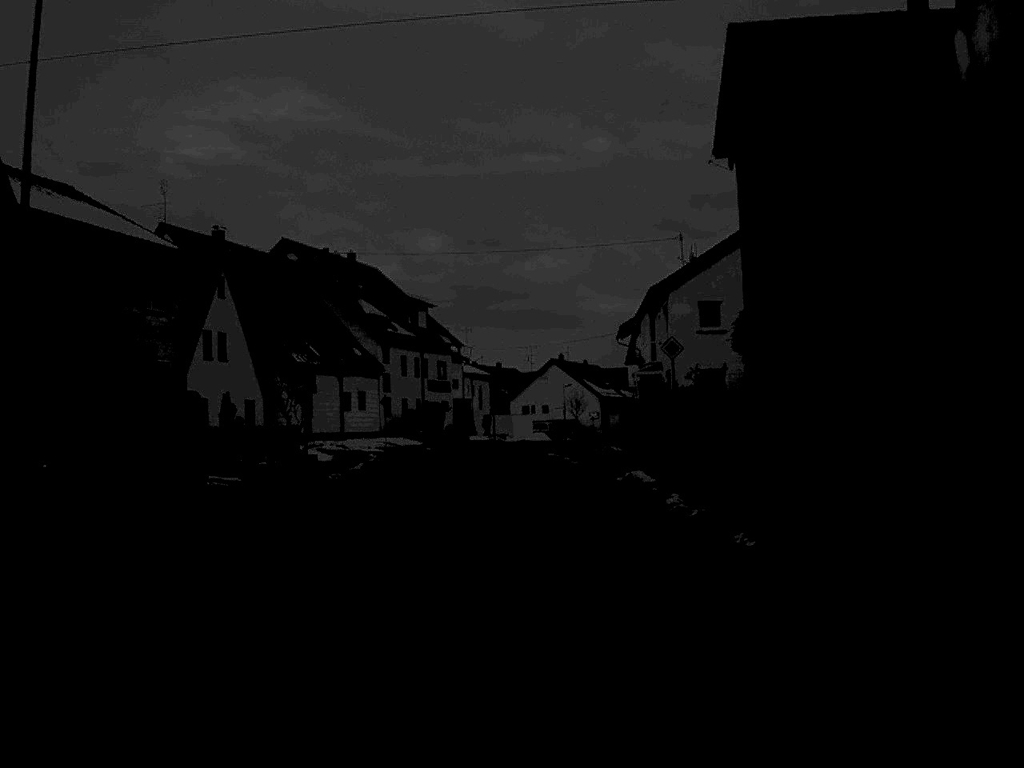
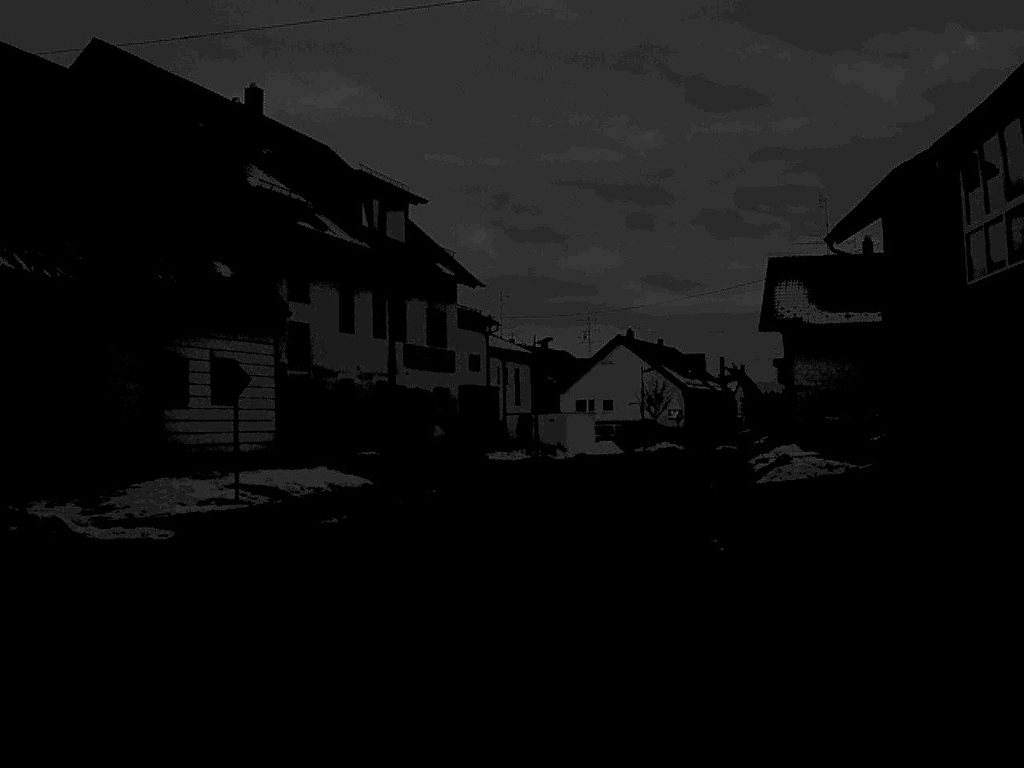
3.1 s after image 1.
(-0.9, +40.3) m; -2°
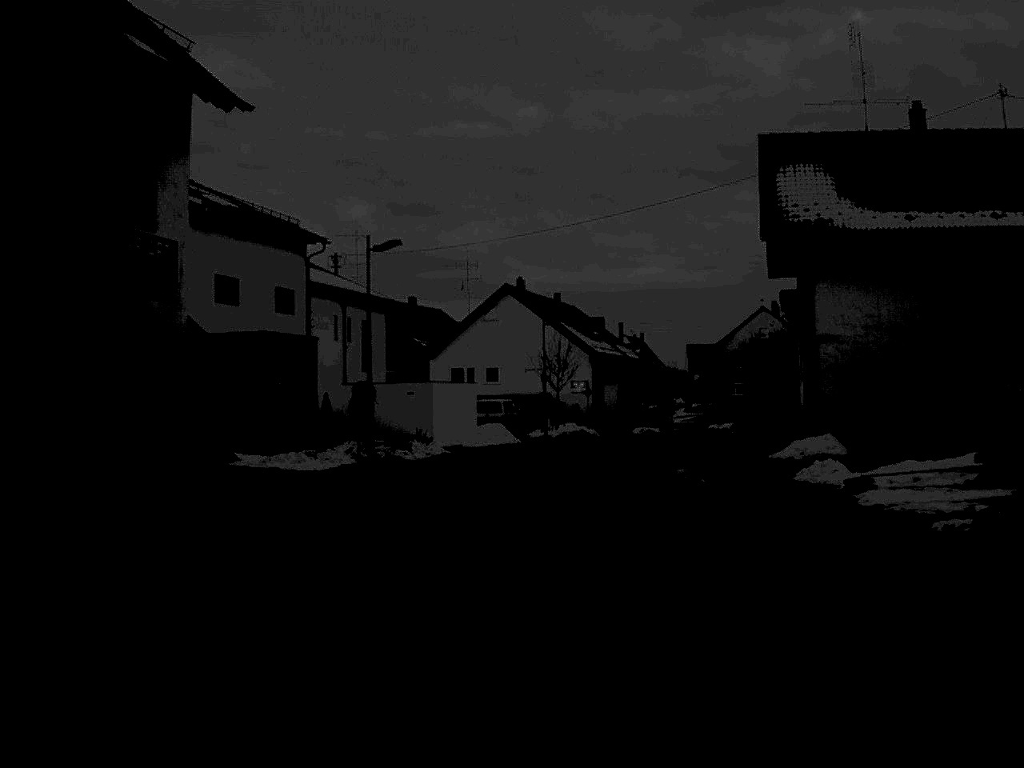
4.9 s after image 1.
(+1.1, +24.5) m; +6°
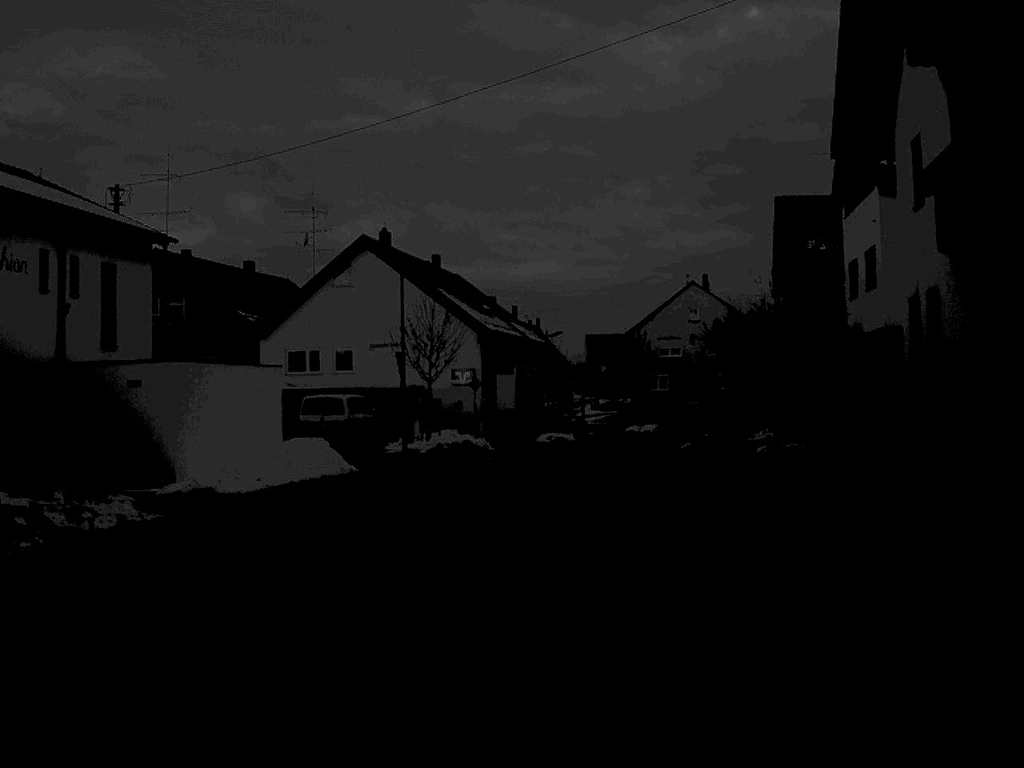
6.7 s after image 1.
(+1.0, +22.7) m; +5°
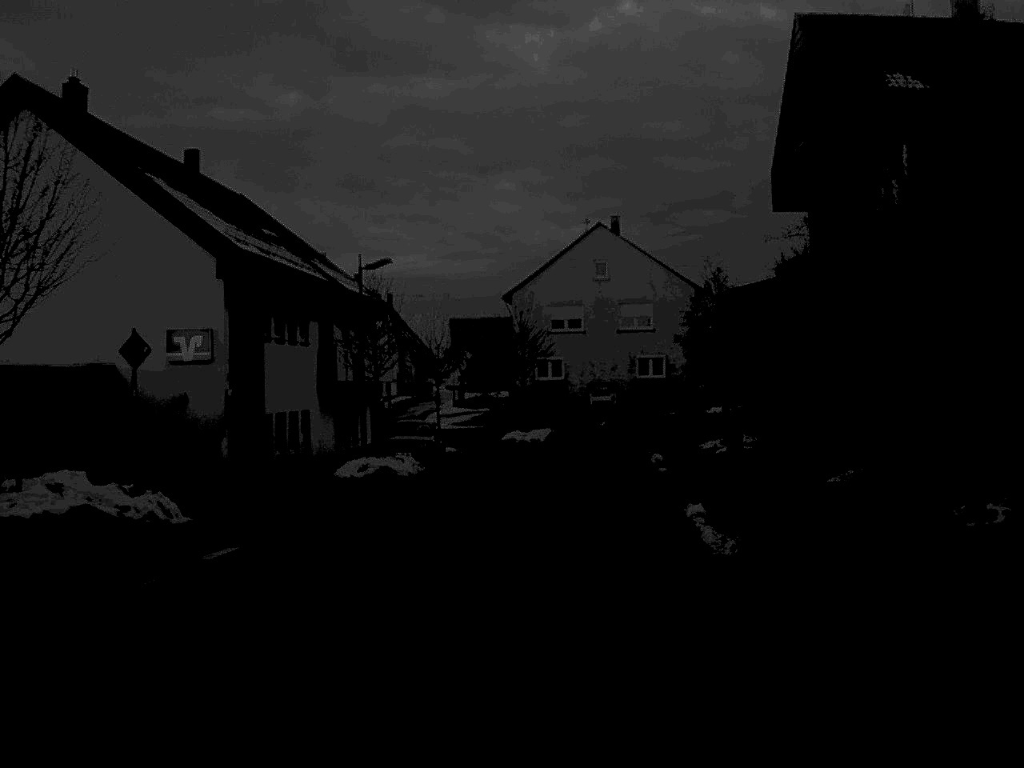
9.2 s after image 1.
(+1.6, +29.6) m; +6°
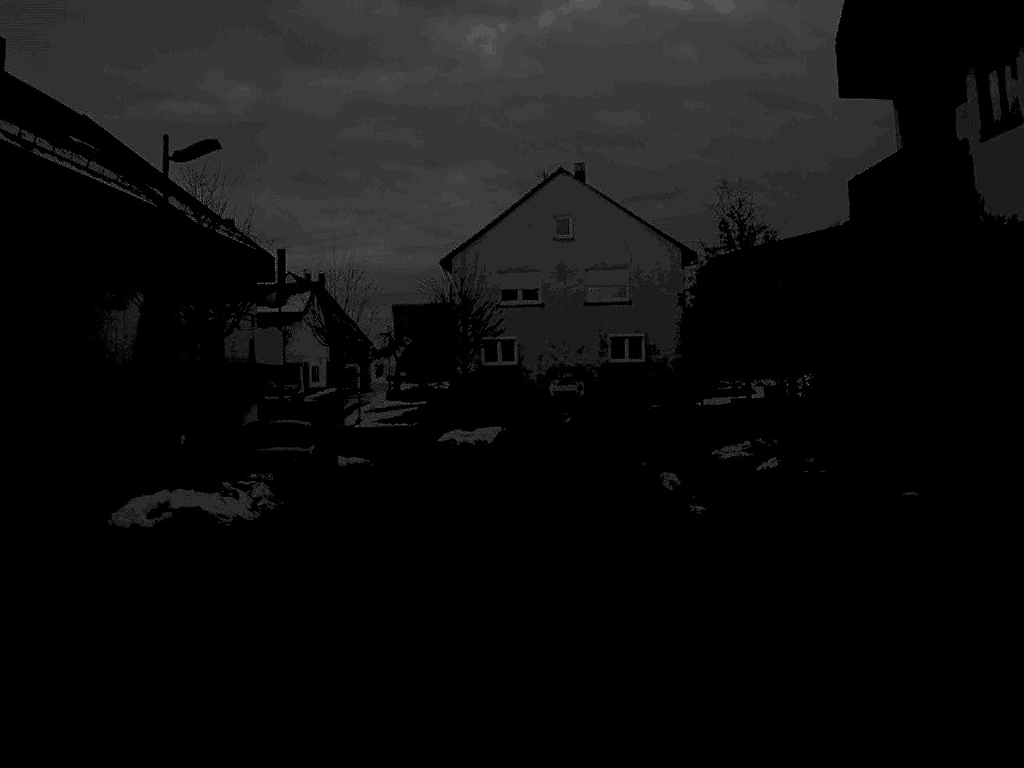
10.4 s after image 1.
(+0.3, +13.6) m; +2°
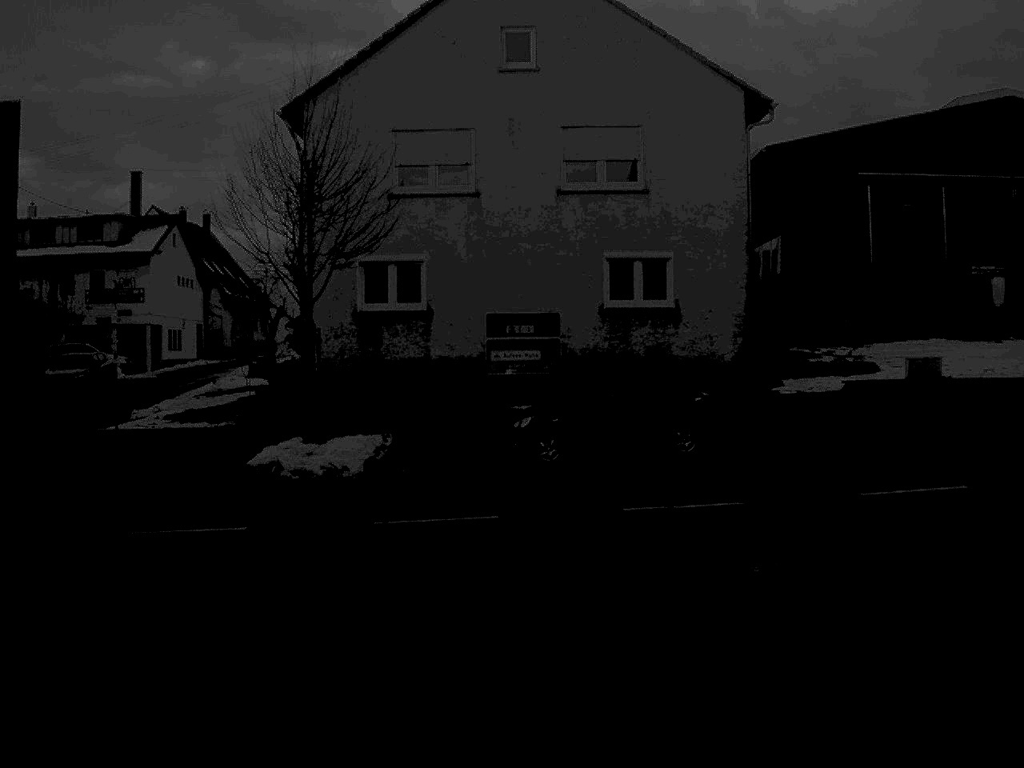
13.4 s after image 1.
(+0.7, +25.5) m; +2°
